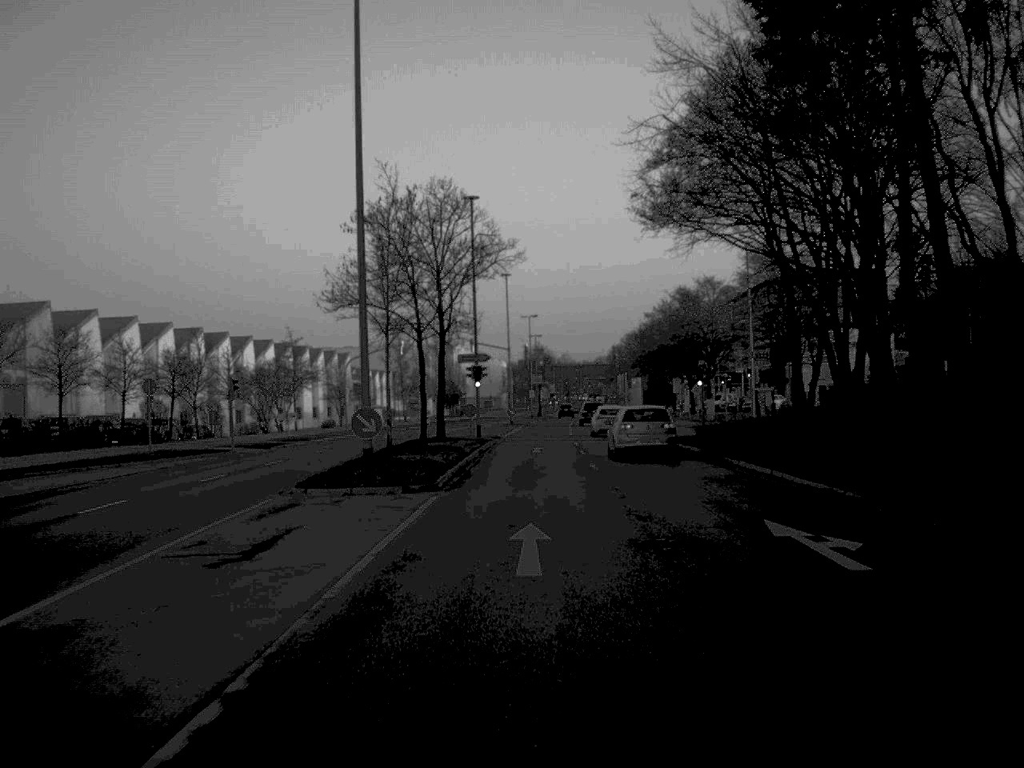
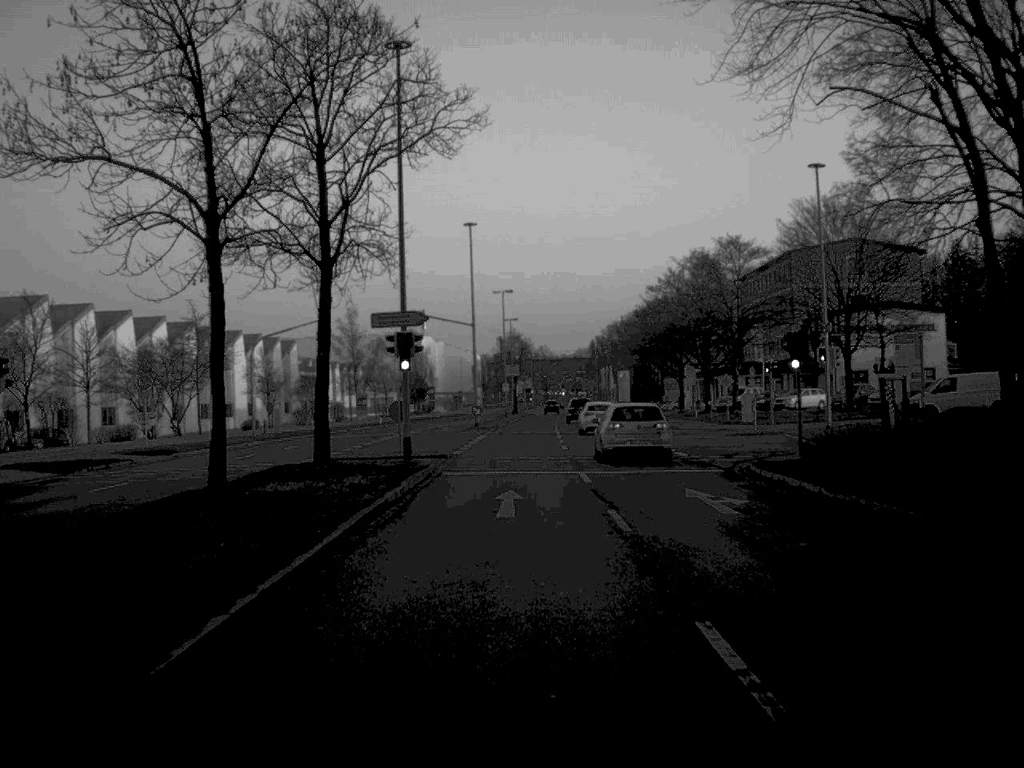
(+0.2, +23.3) m; +1°
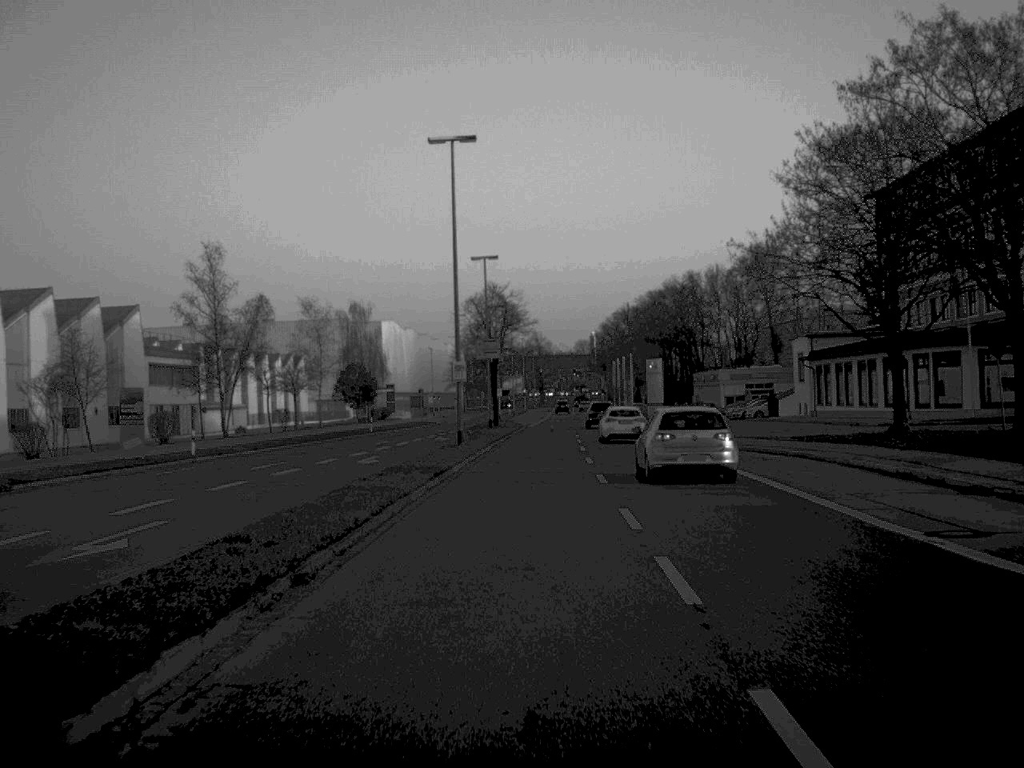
(+0.2, +59.3) m; 0°
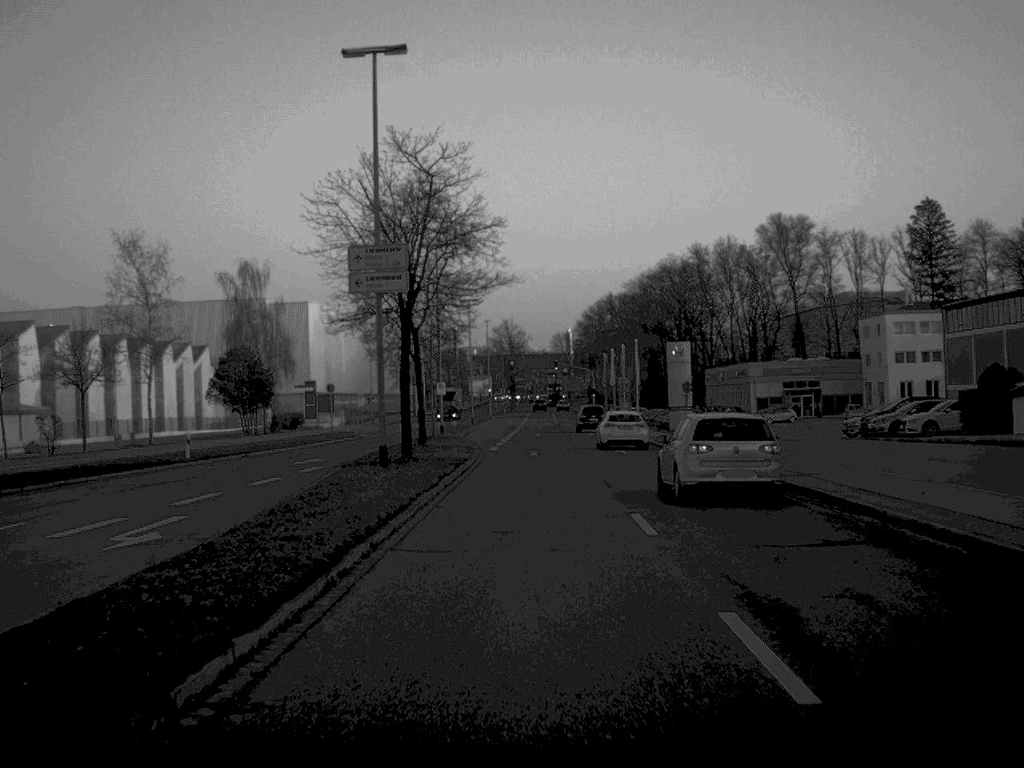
(+0.5, +45.1) m; +1°
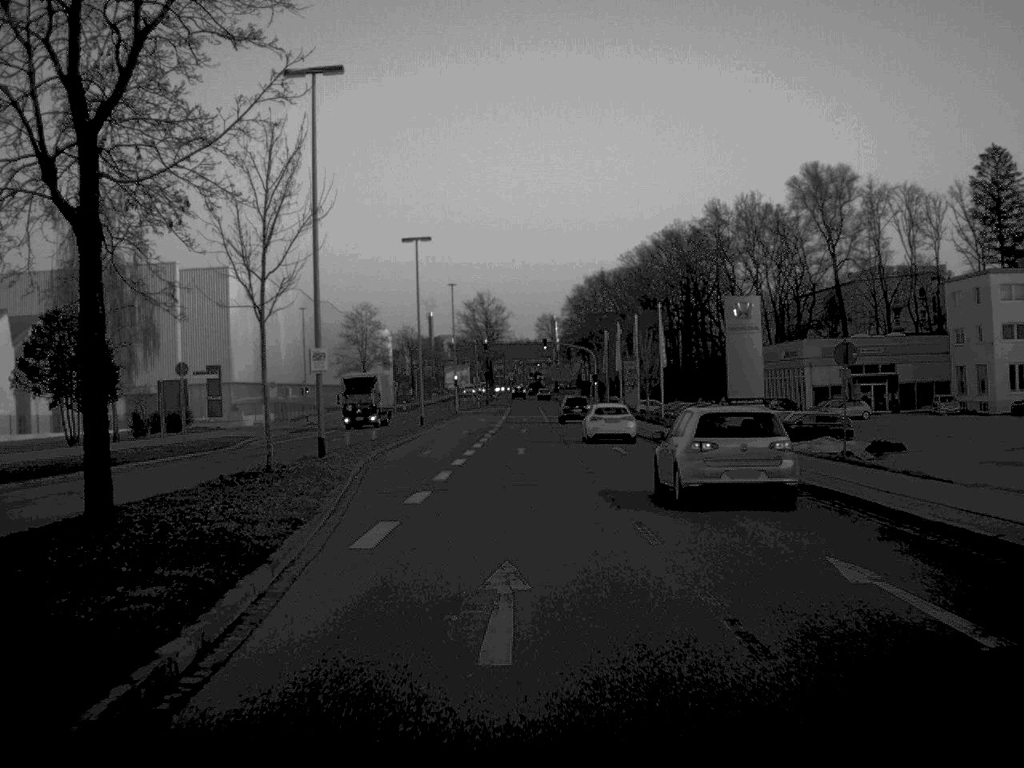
(+0.3, +34.8) m; +1°
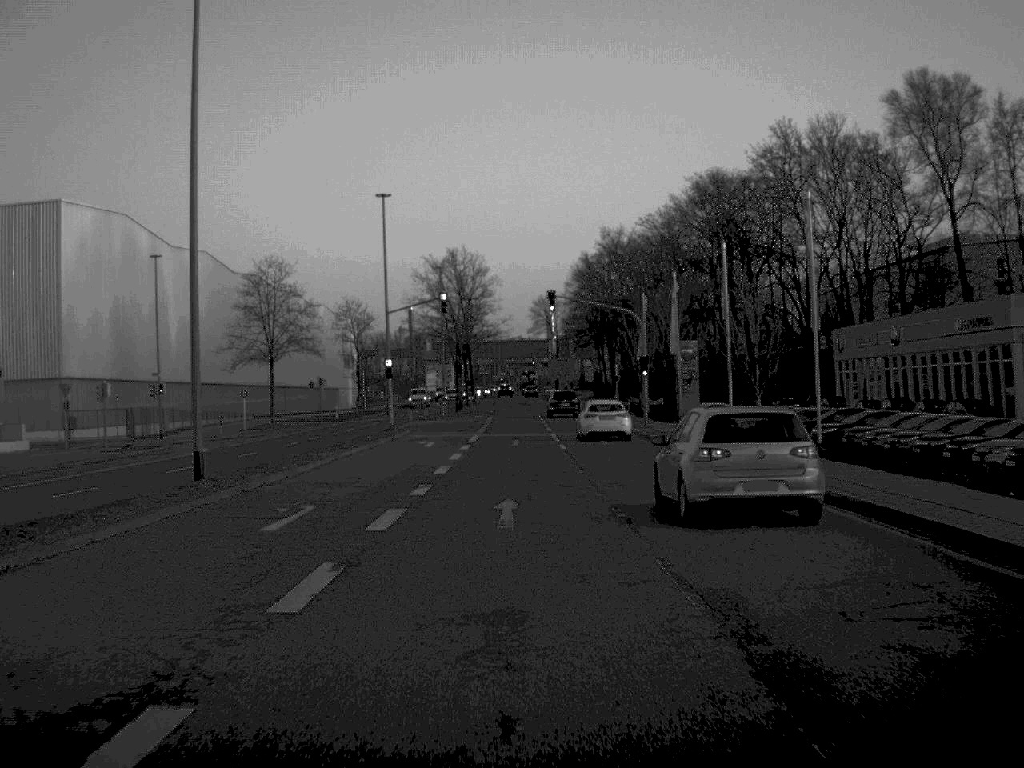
(0.0, +46.0) m; 0°
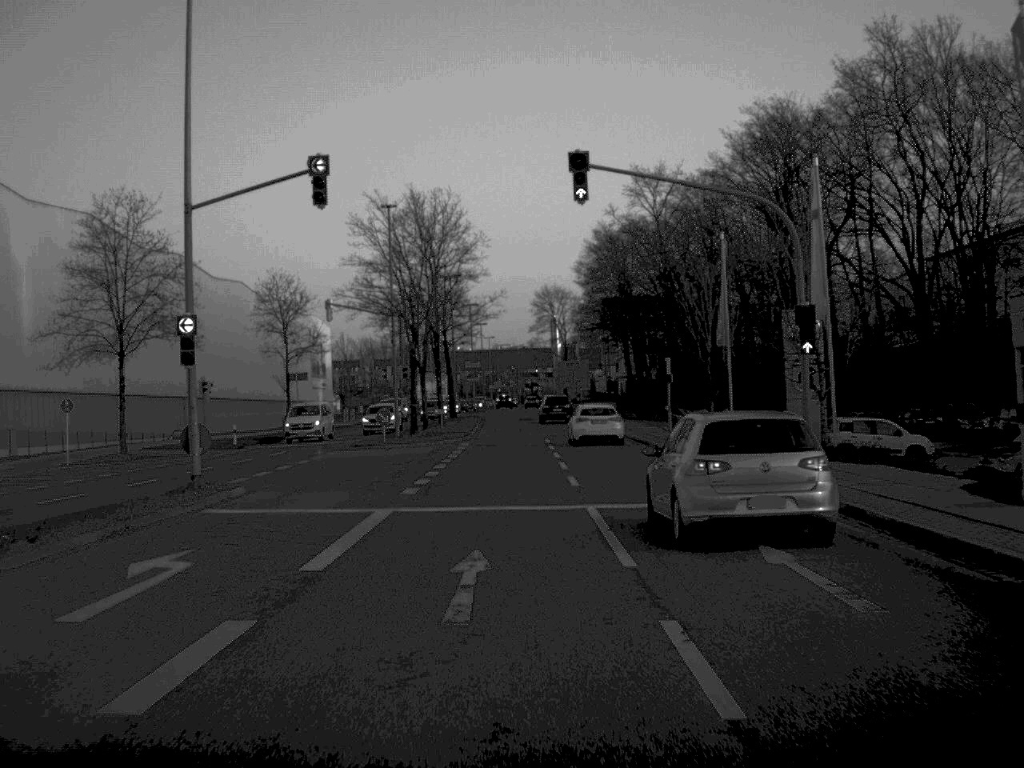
(+0.1, +32.9) m; 0°
